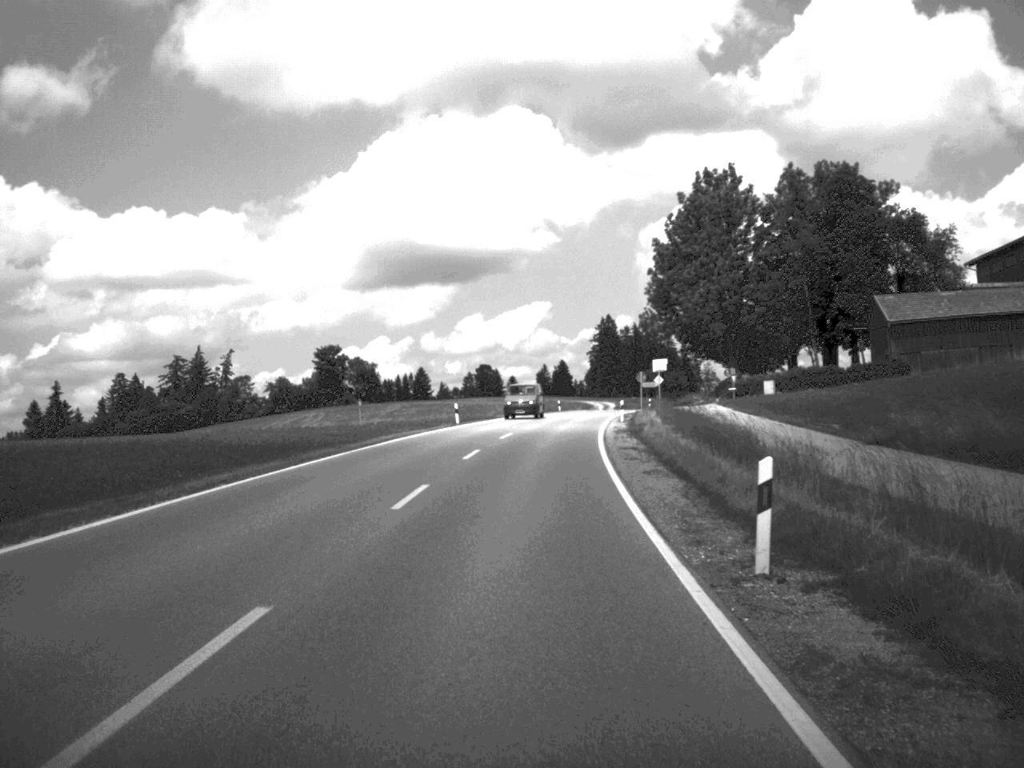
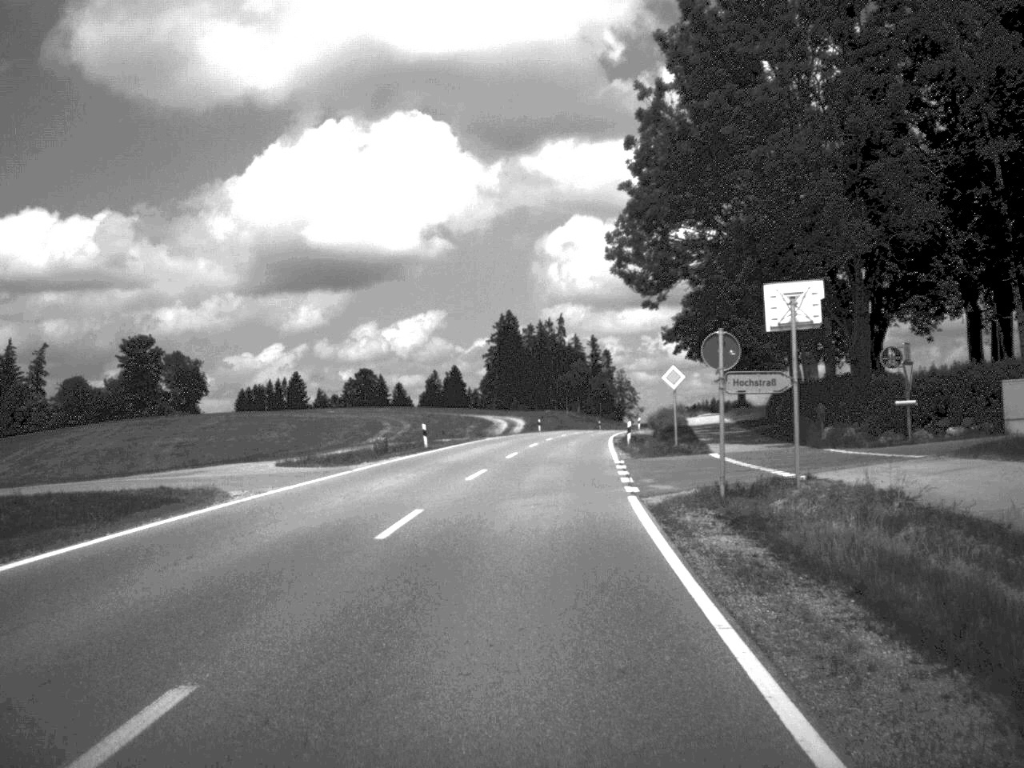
(+2.4, +60.8) m; +4°
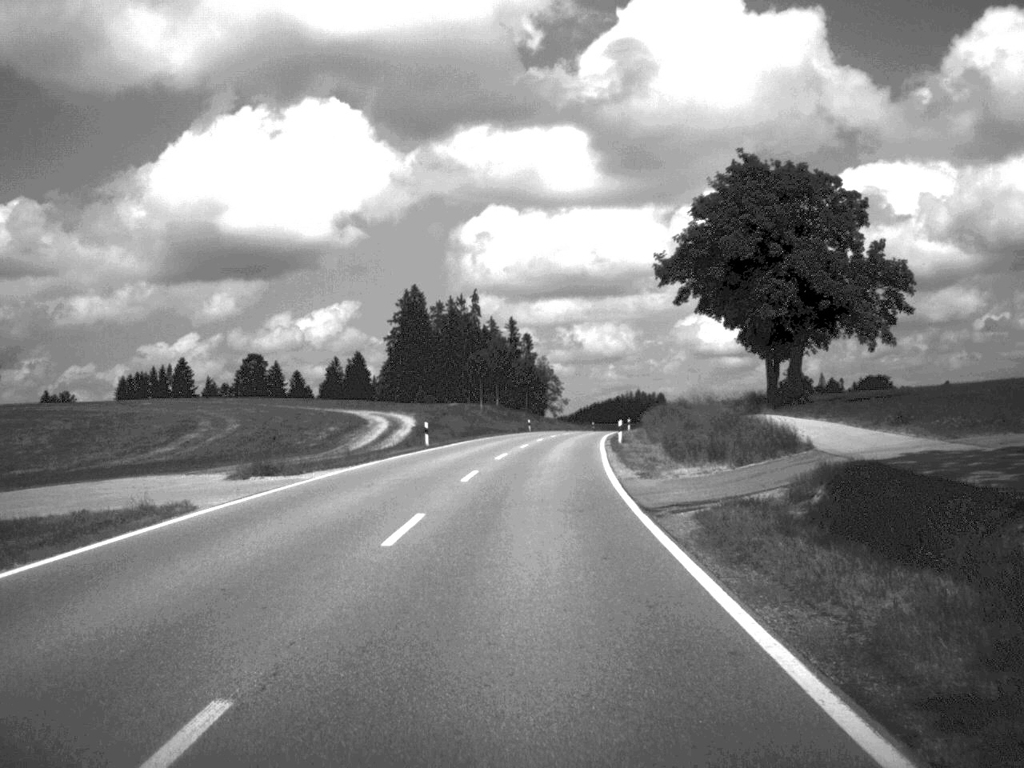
(+1.5, +47.4) m; +4°
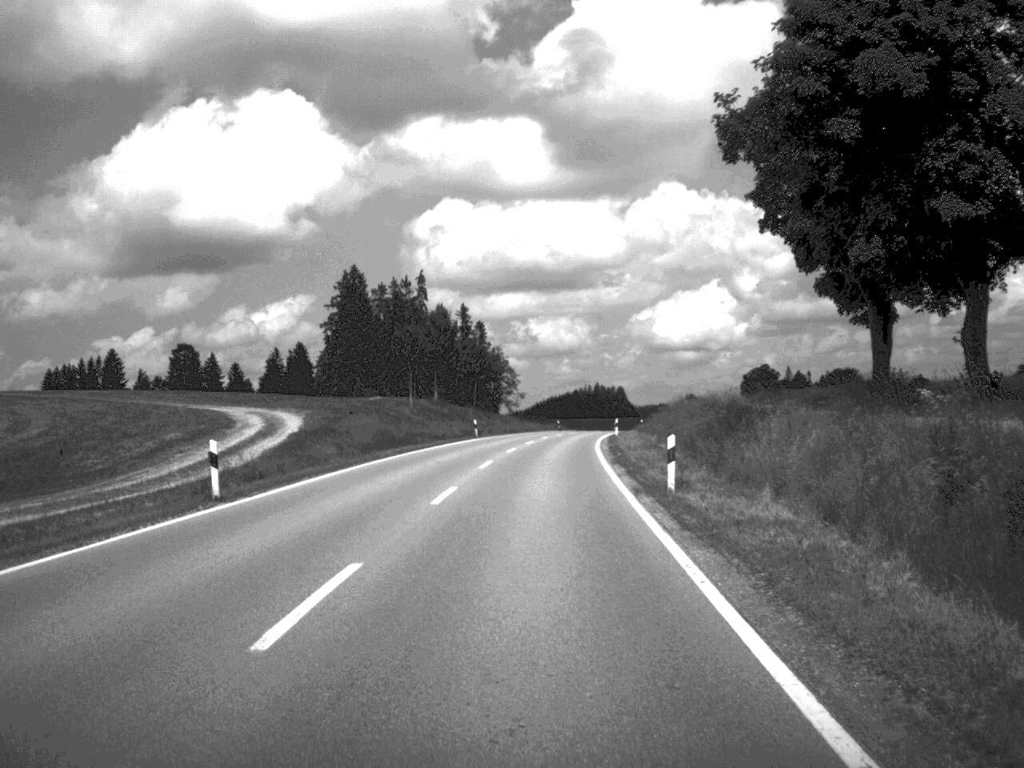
(+0.5, +29.2) m; +2°
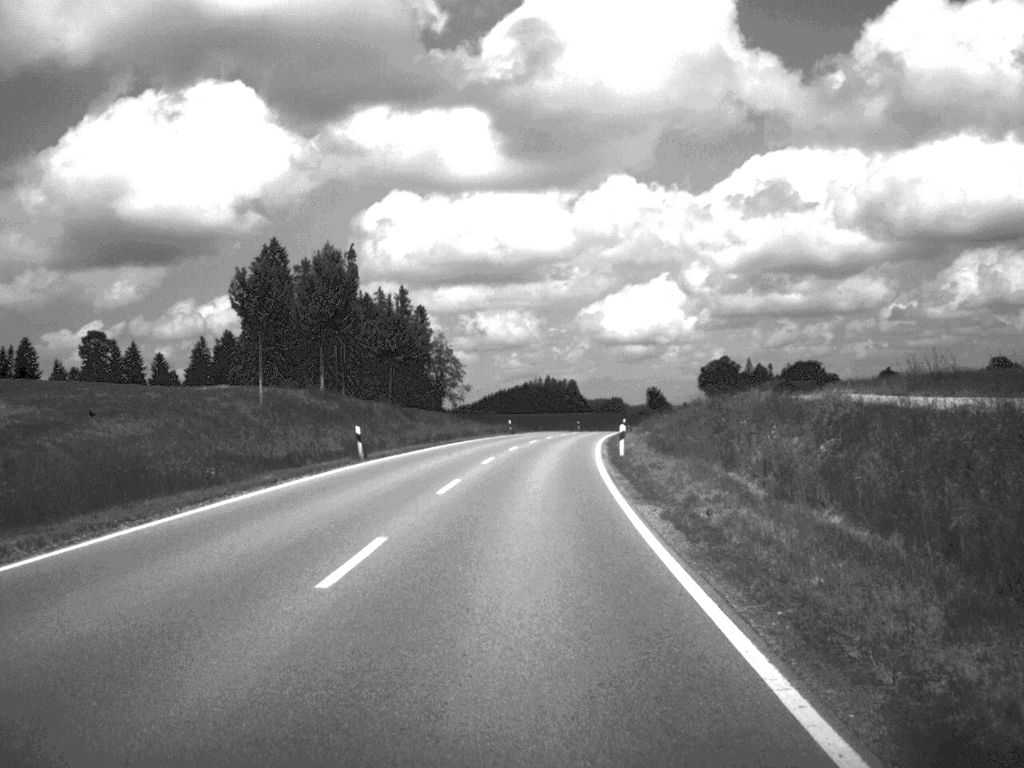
(+0.6, +32.7) m; +2°
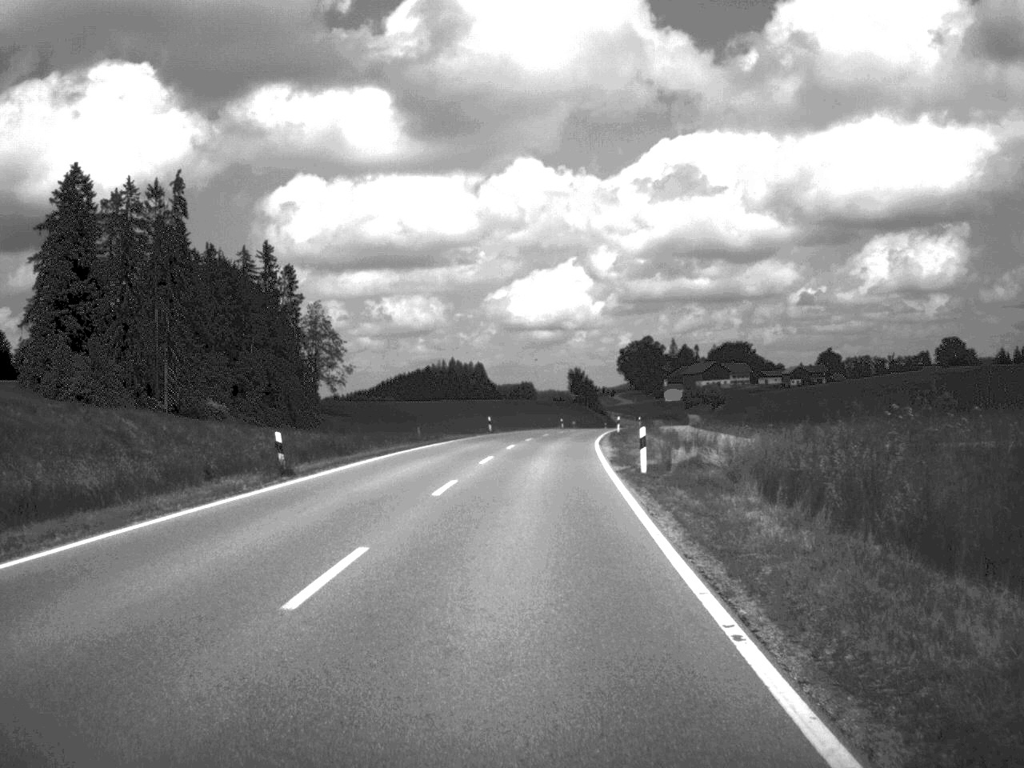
(+2.0, +59.8) m; +4°
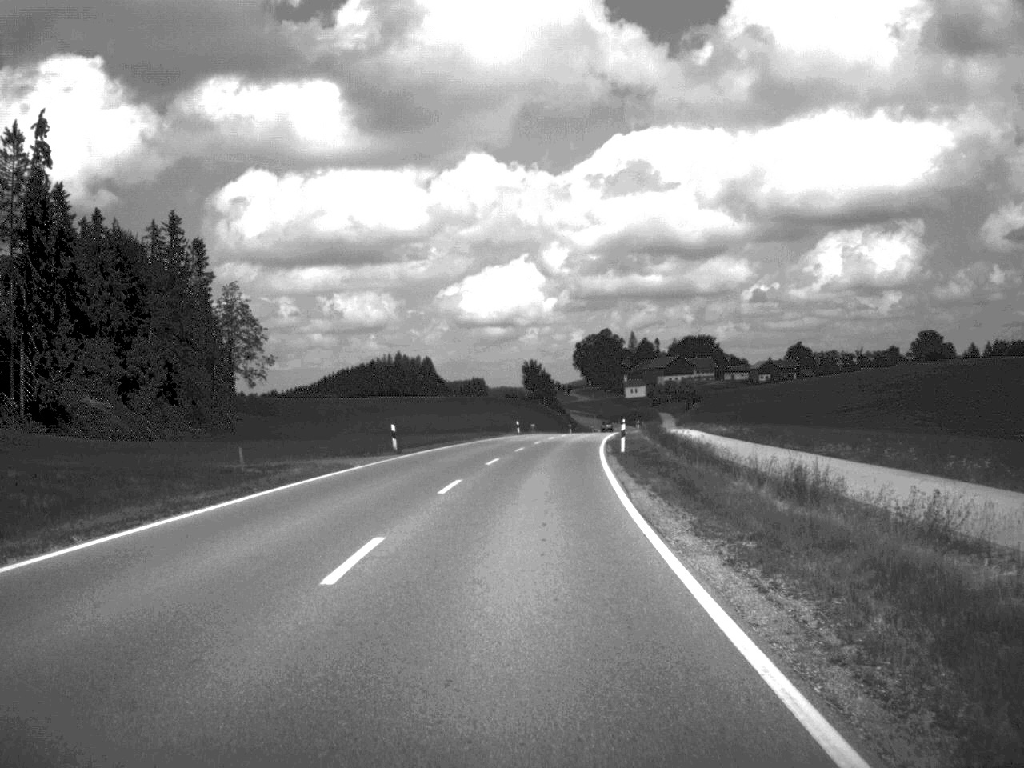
(+0.6, +33.7) m; +2°
